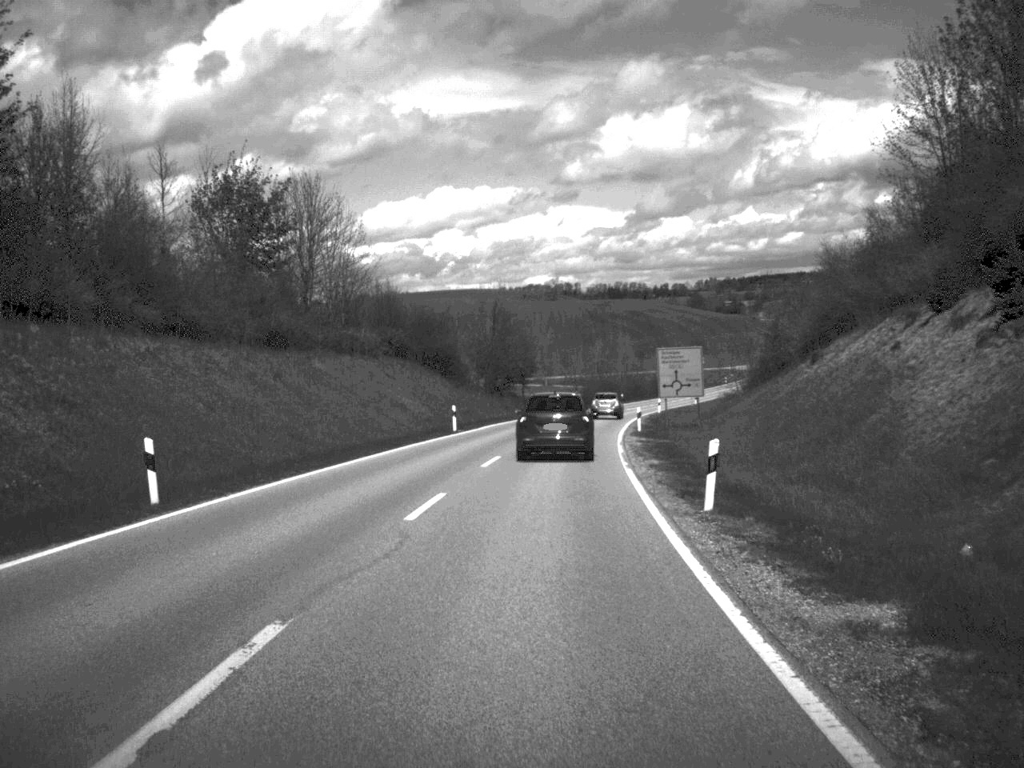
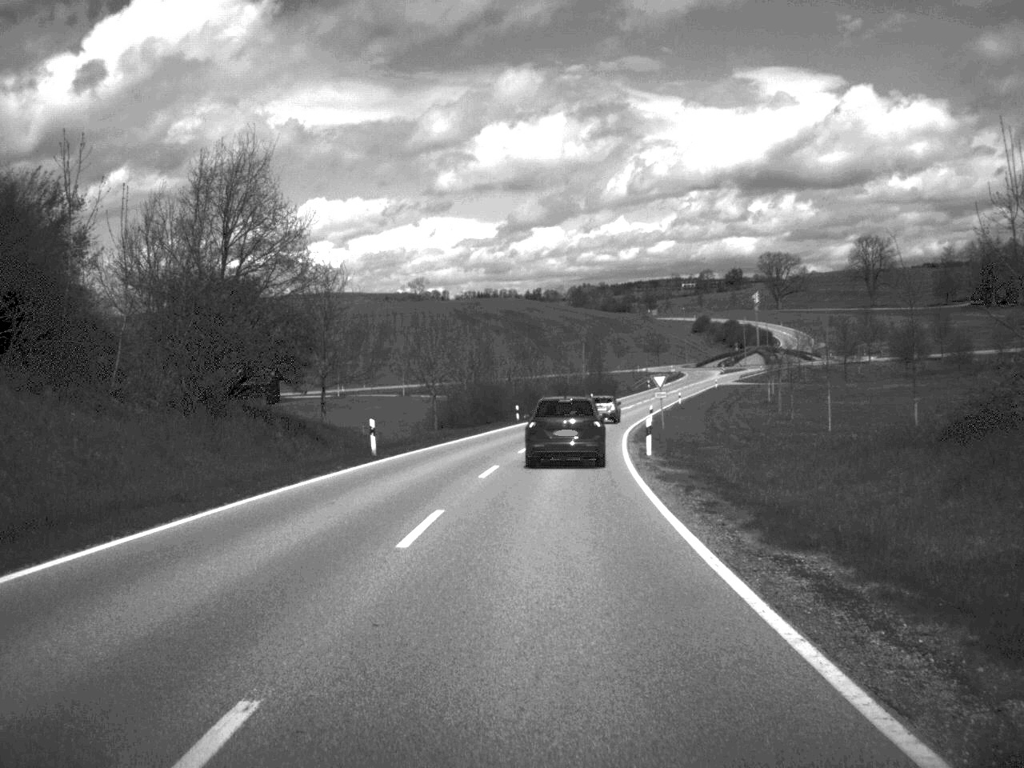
(+2.8, +59.8) m; +6°
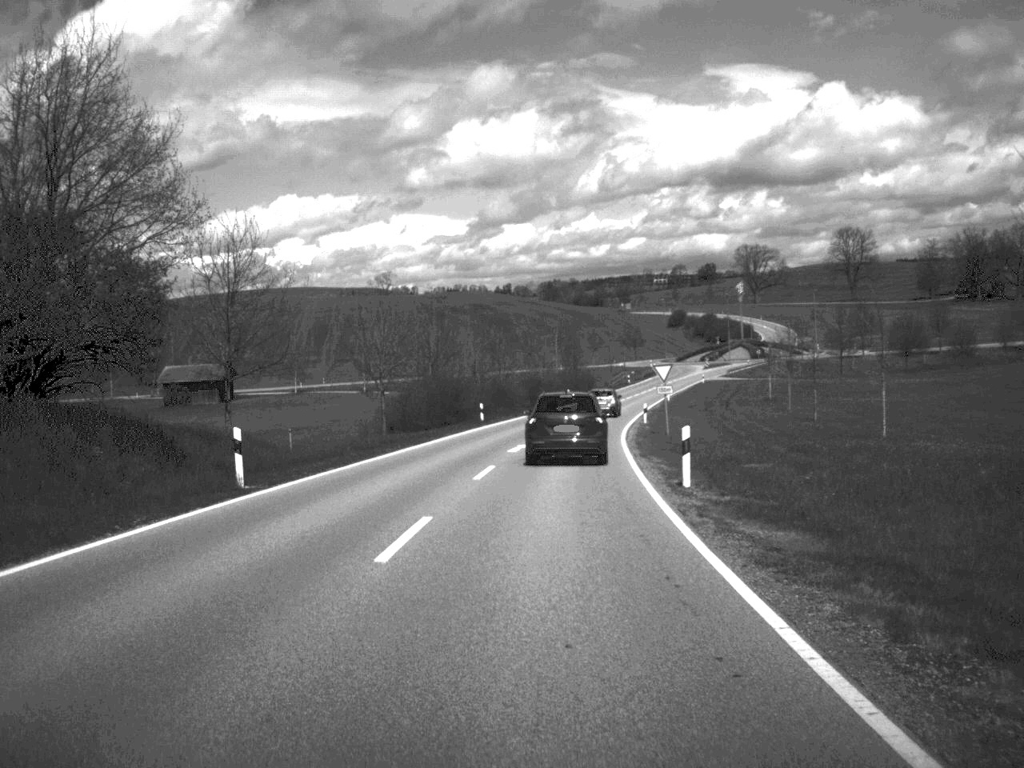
(+0.2, +13.5) m; +1°
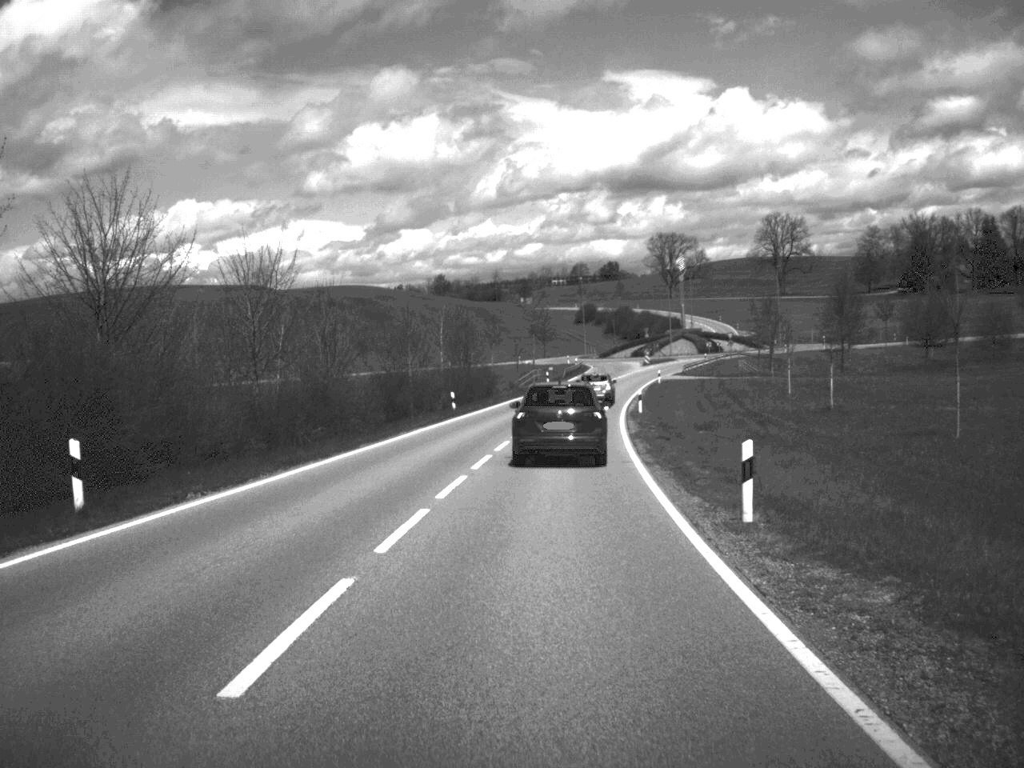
(+1.8, +46.0) m; +5°
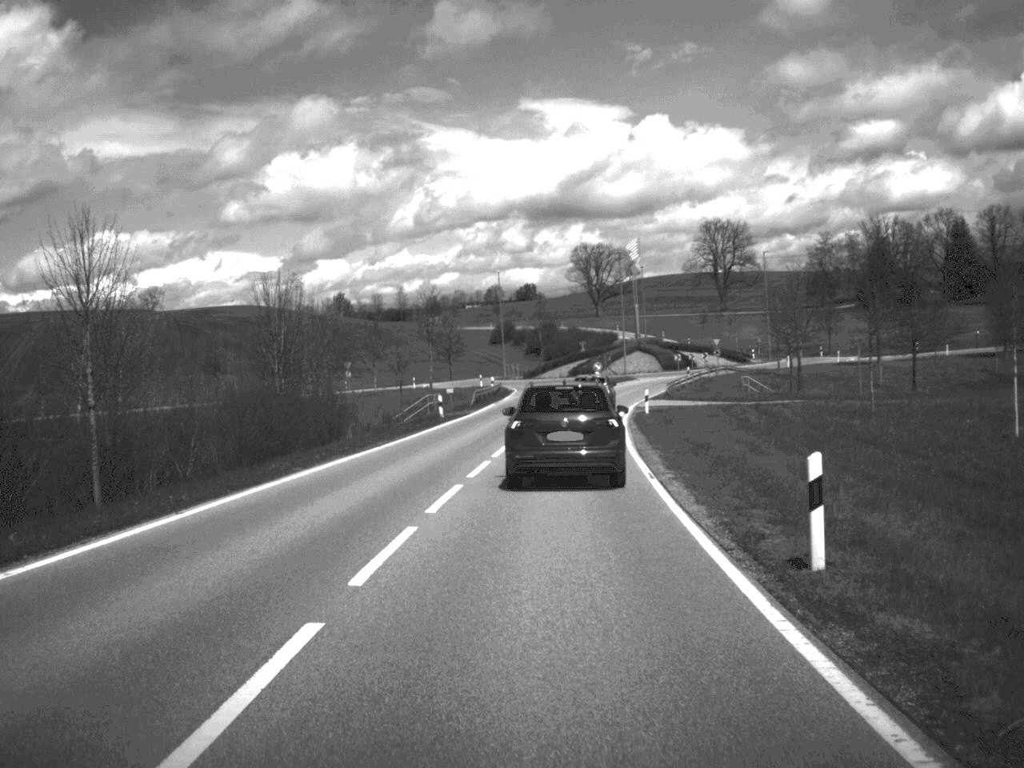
(+1.4, +42.2) m; +4°
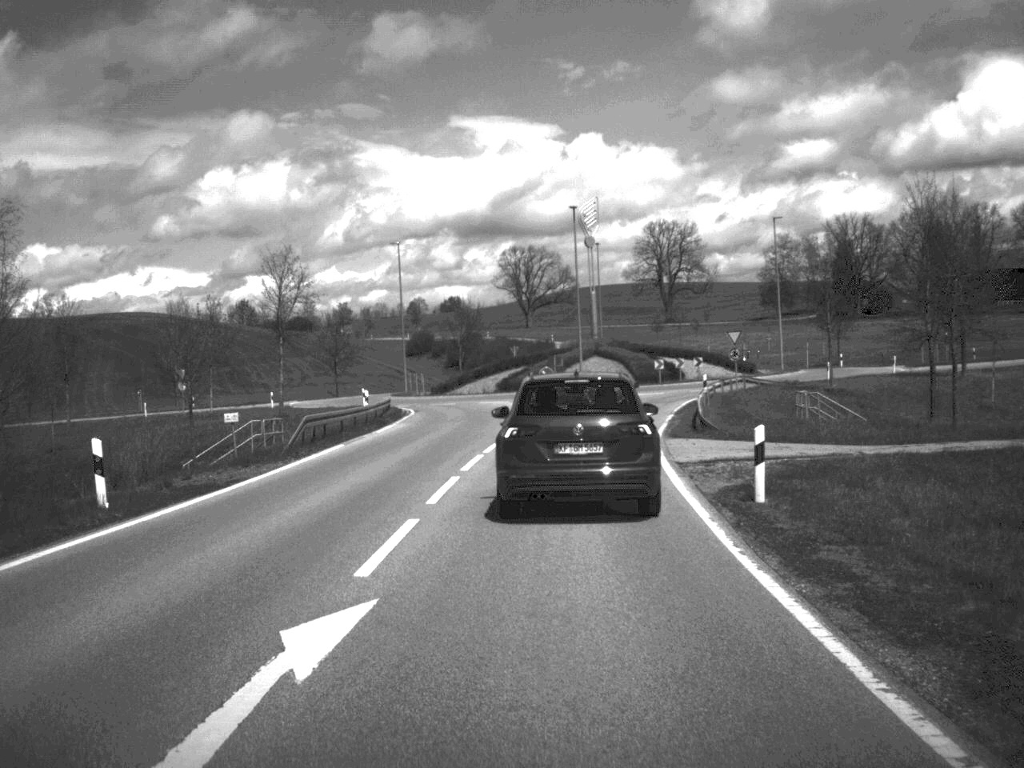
(+0.9, +34.7) m; +3°
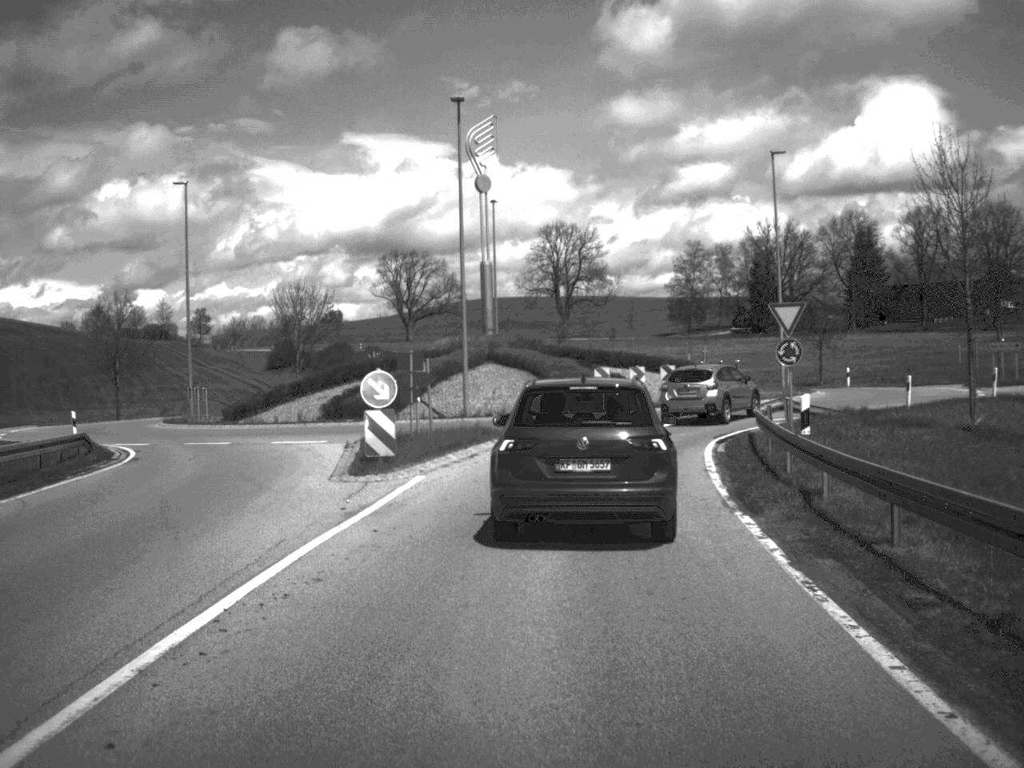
(+1.2, +30.4) m; +5°
